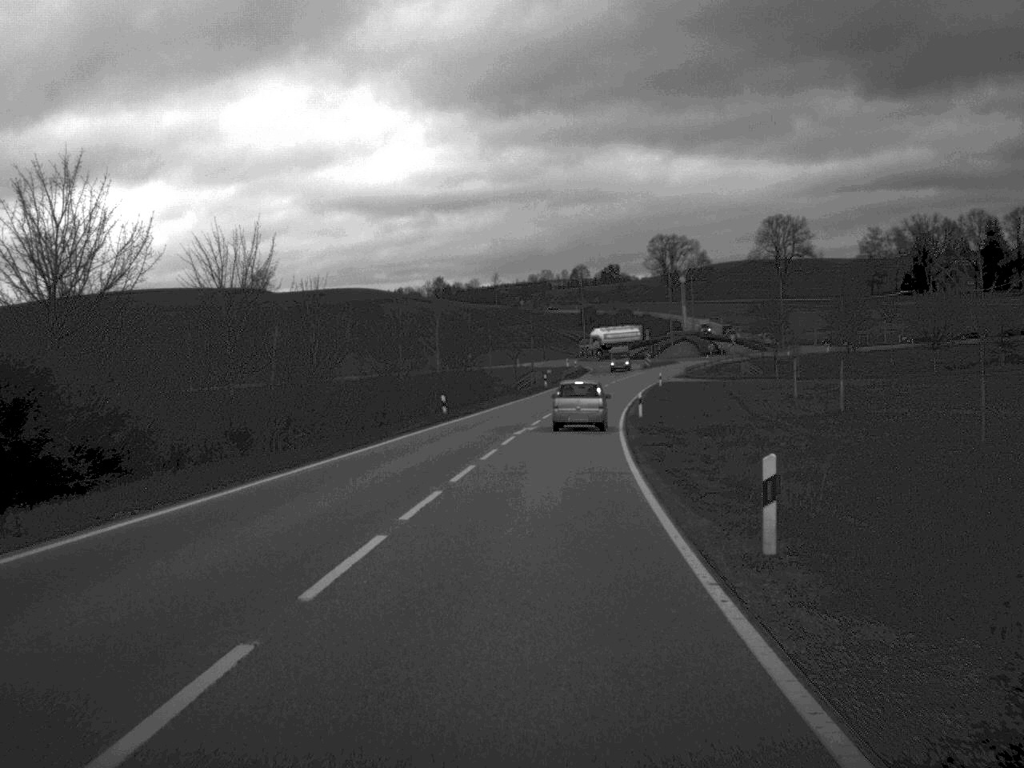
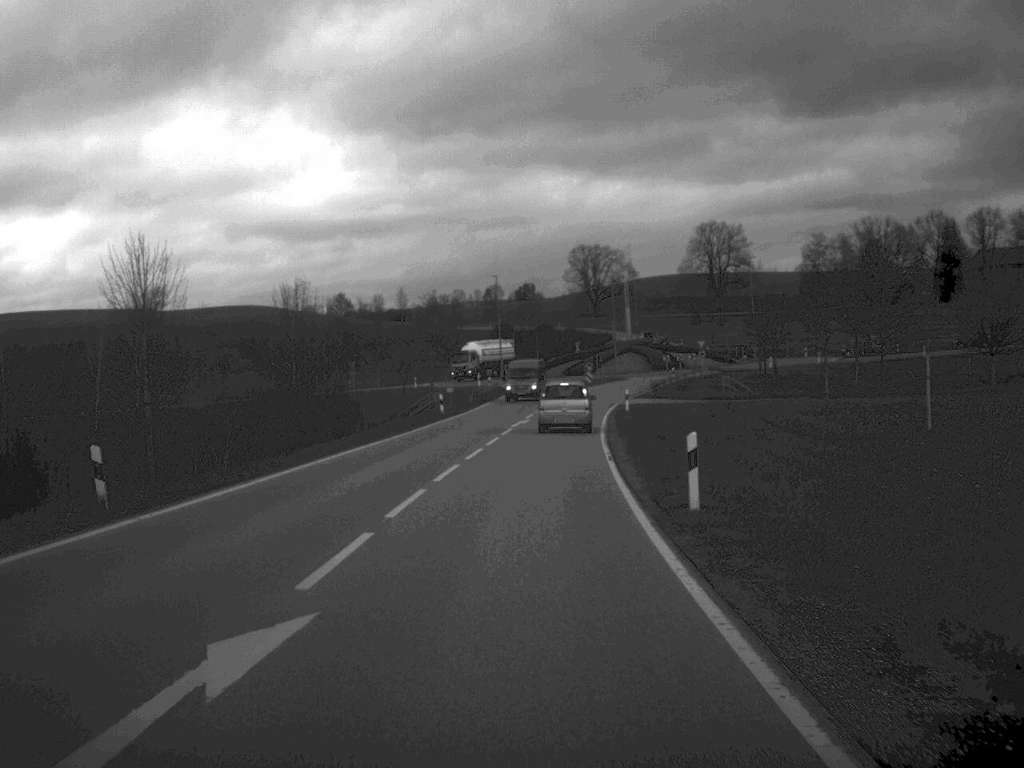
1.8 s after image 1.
(+1.2, +34.1) m; +4°
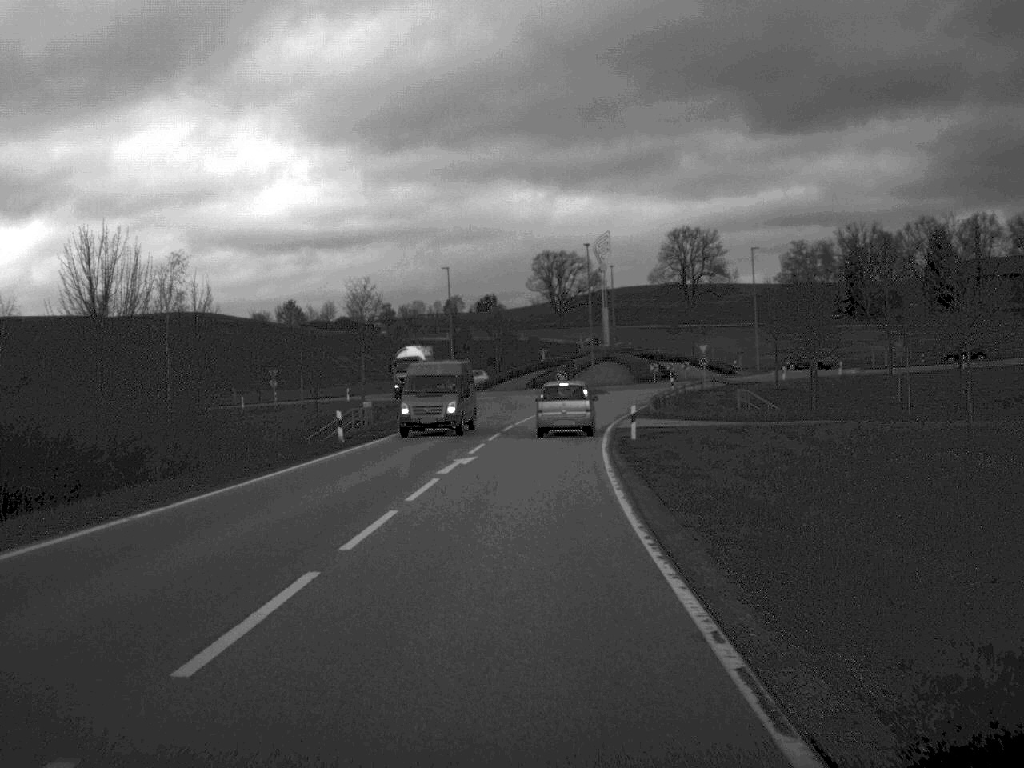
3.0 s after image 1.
(+0.3, +20.6) m; +2°
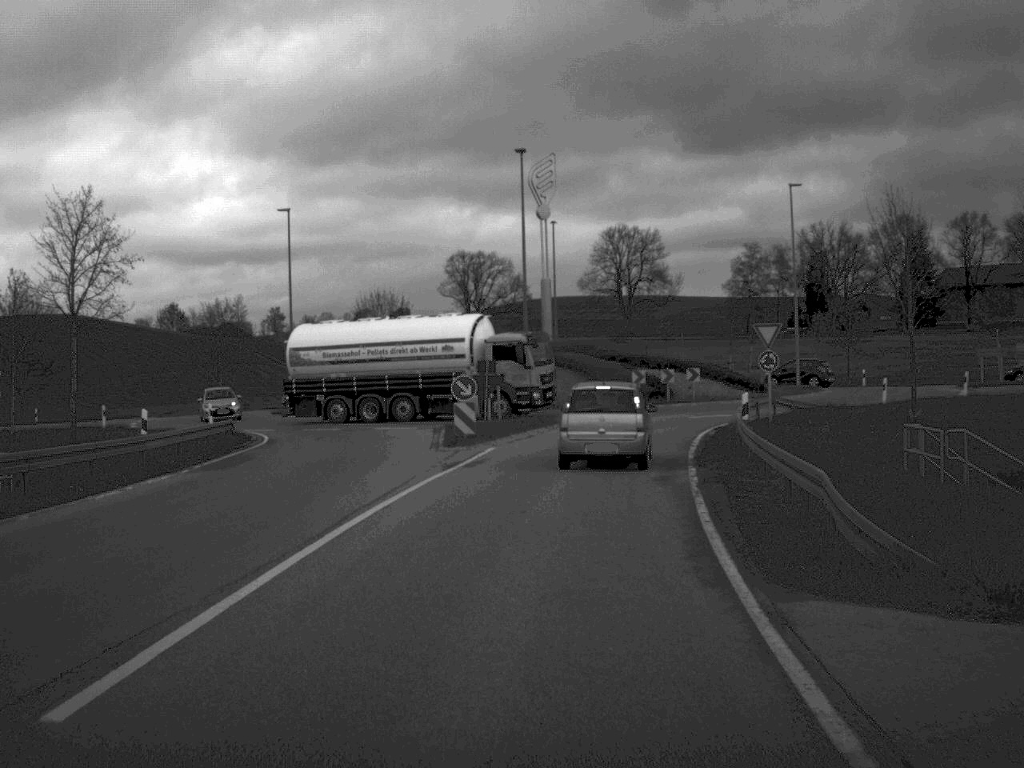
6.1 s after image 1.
(+1.3, +40.8) m; +4°
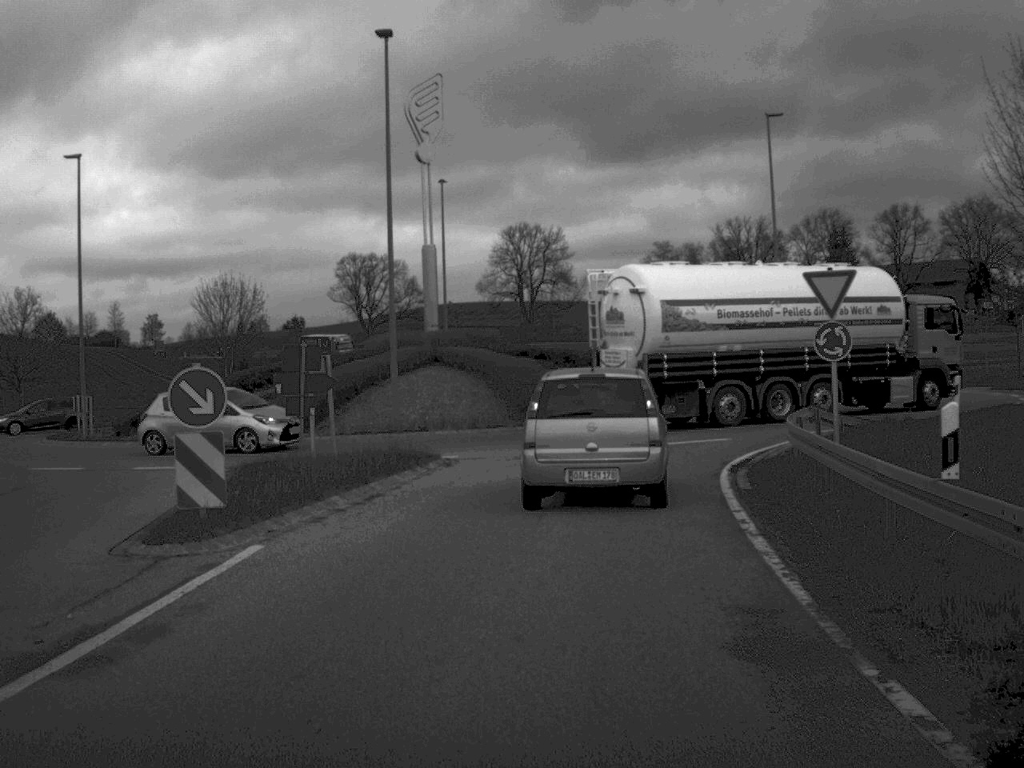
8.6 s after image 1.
(+0.6, +17.5) m; +4°
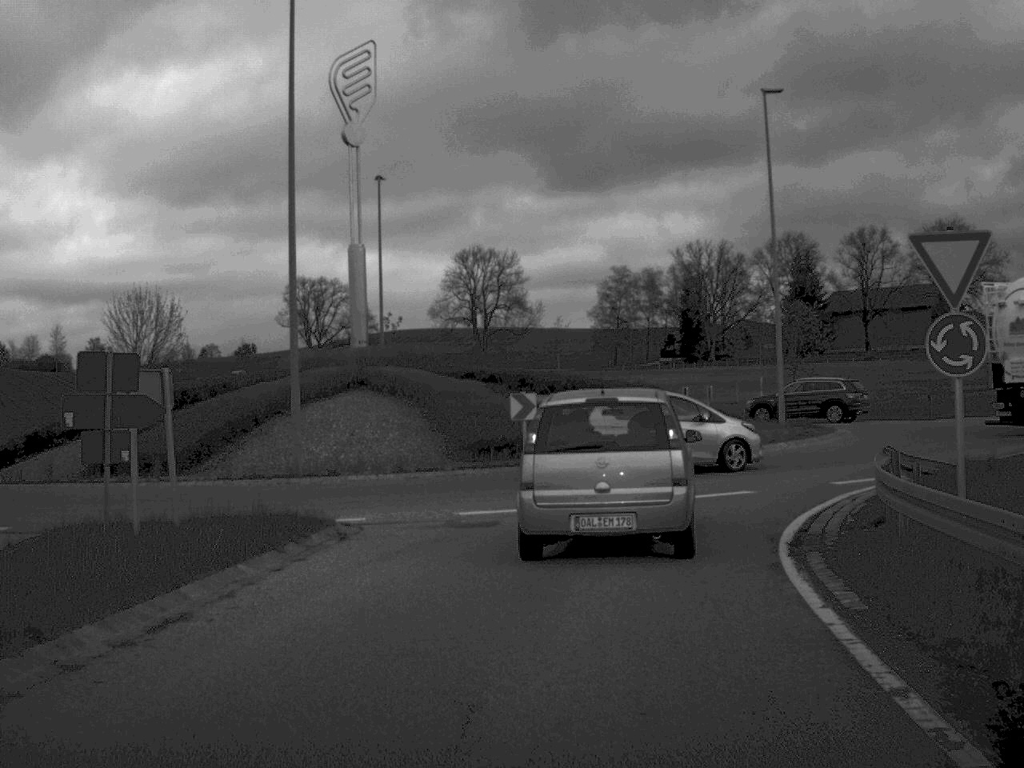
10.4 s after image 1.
(+0.1, +7.7) m; +2°
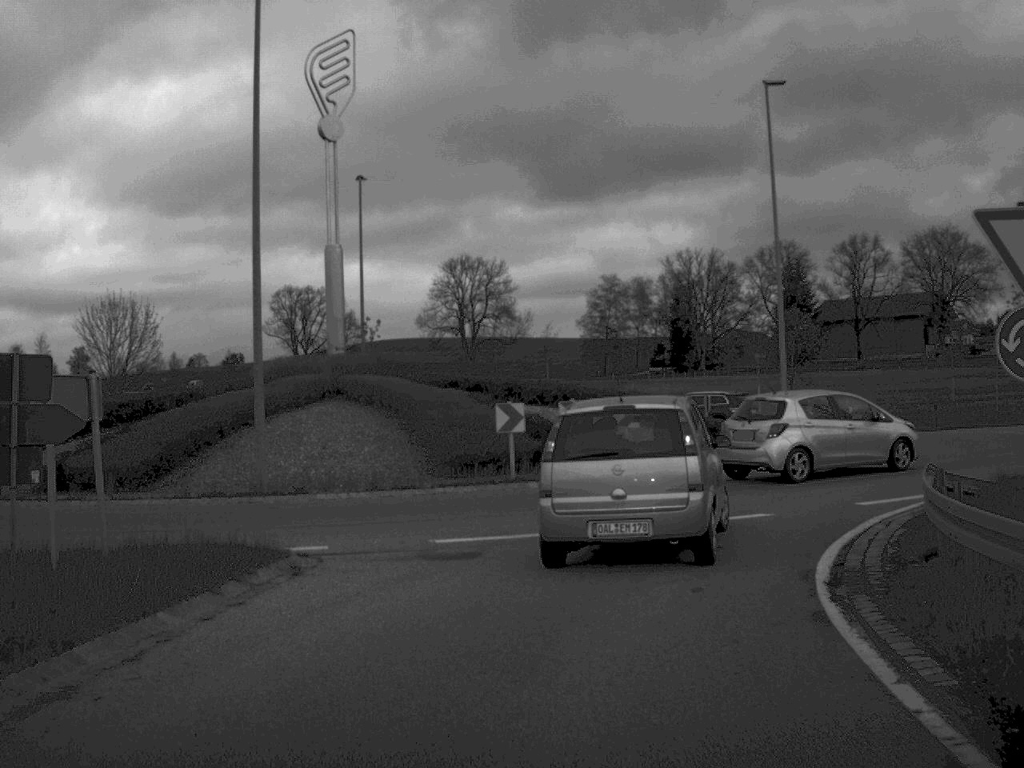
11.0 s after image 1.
(0.0, +2.2) m; 0°
